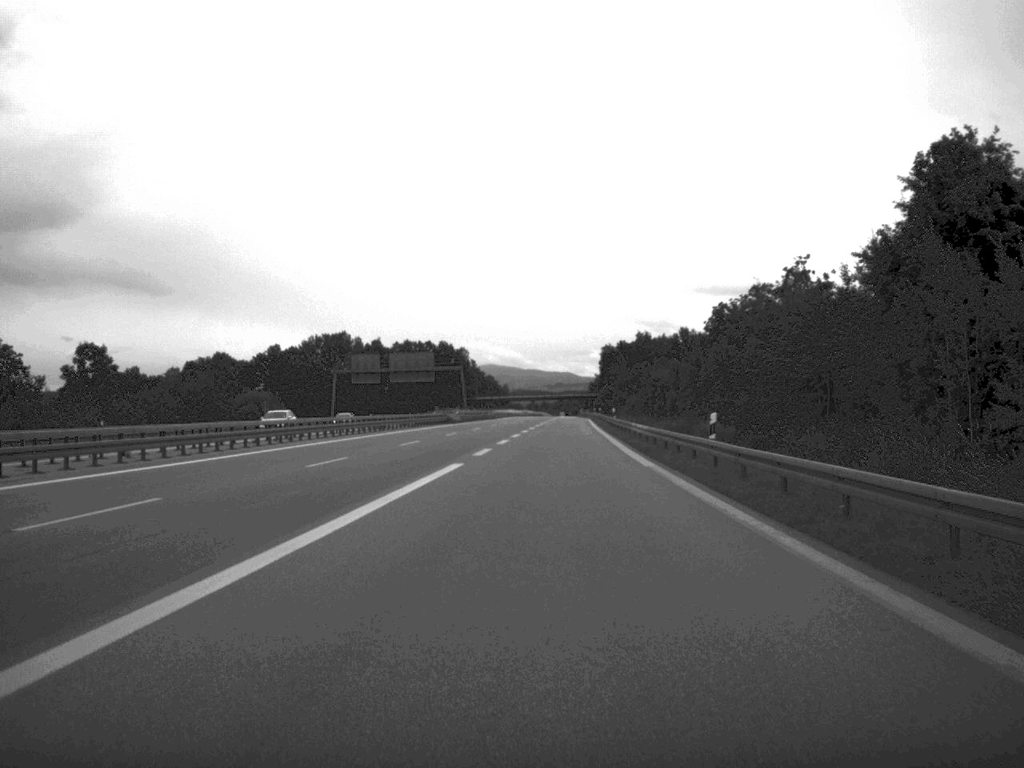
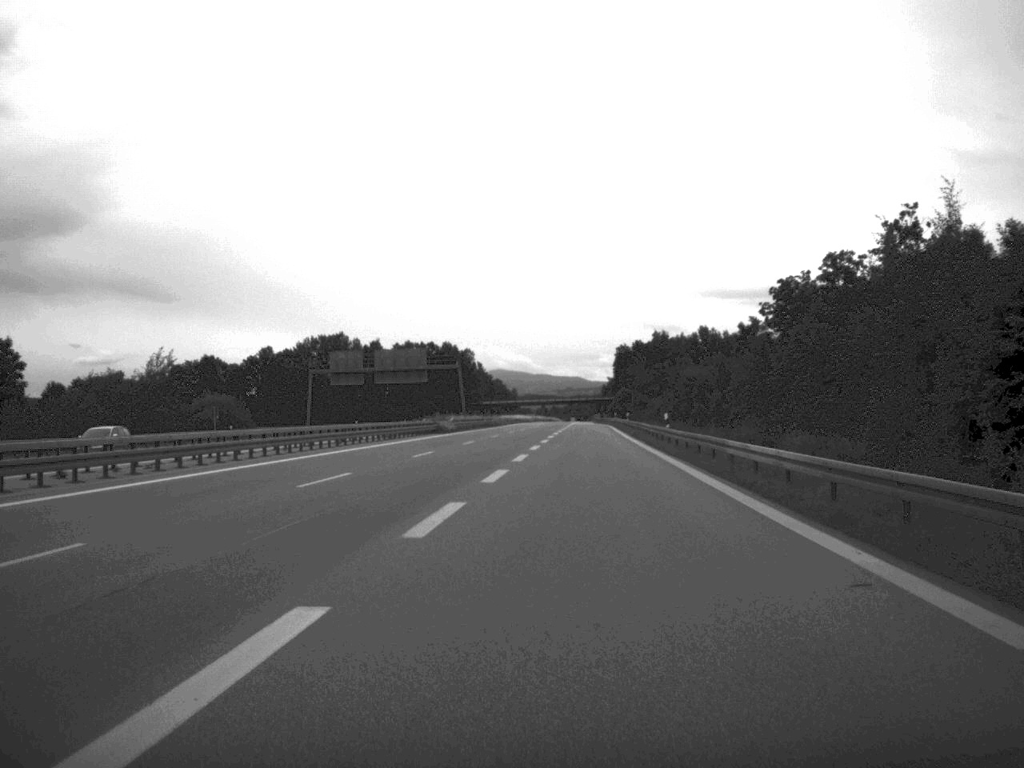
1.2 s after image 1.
(0.0, +24.2) m; -1°
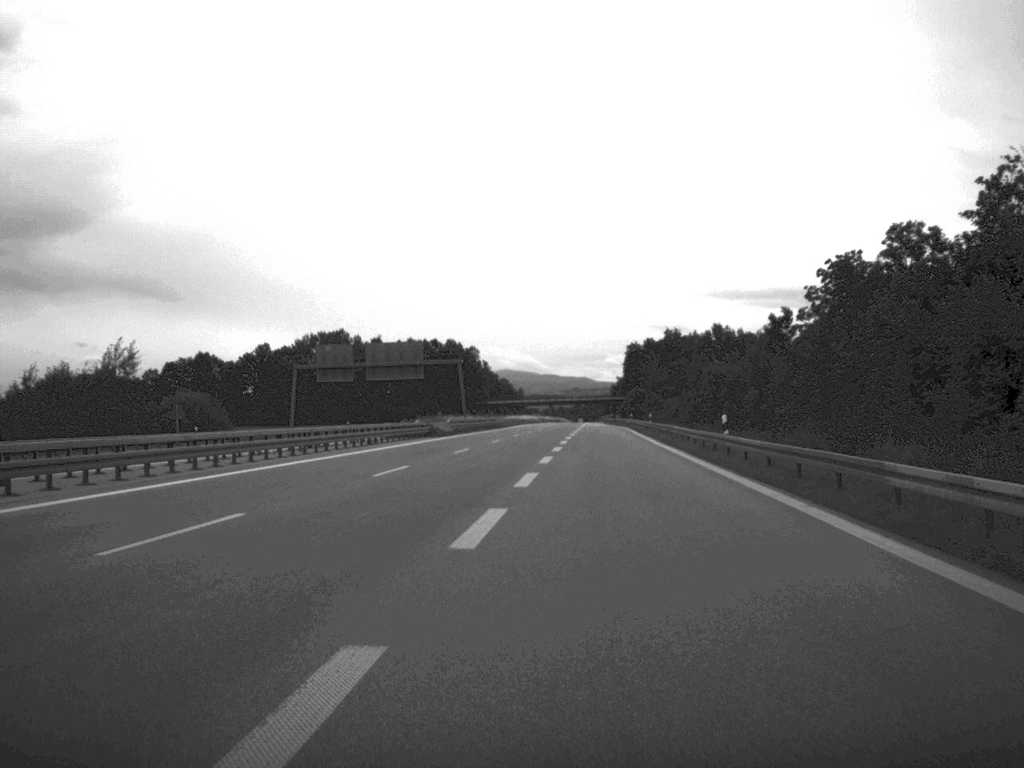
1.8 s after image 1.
(-0.1, +13.2) m; 0°
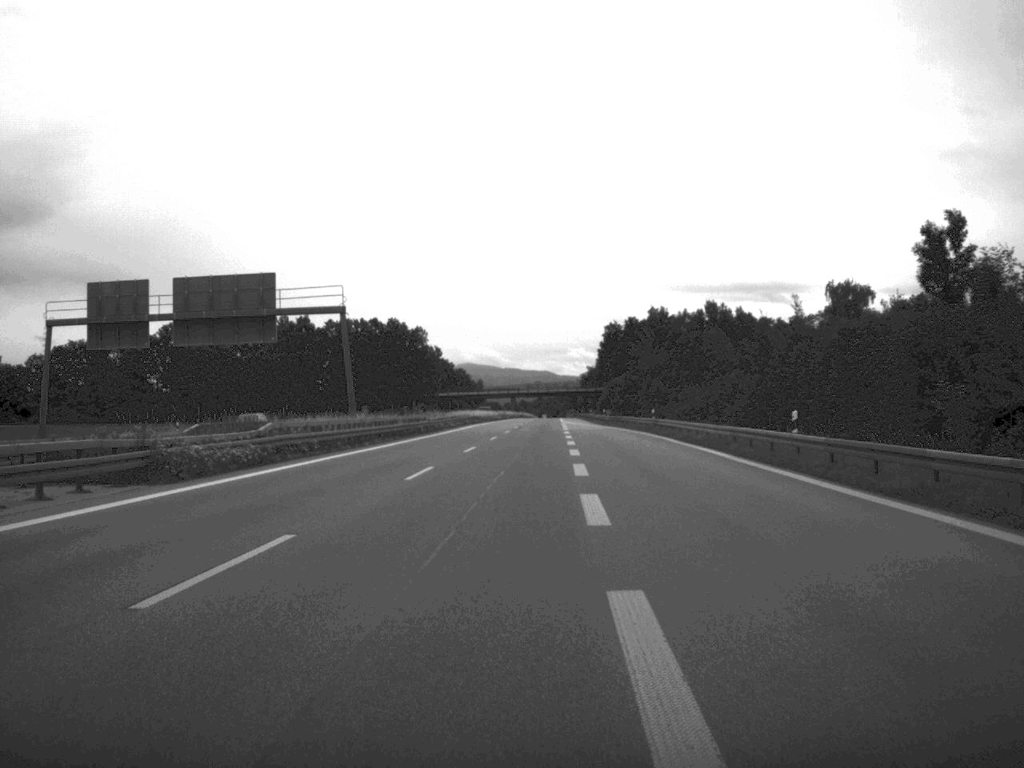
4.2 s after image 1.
(+0.8, +56.8) m; +2°
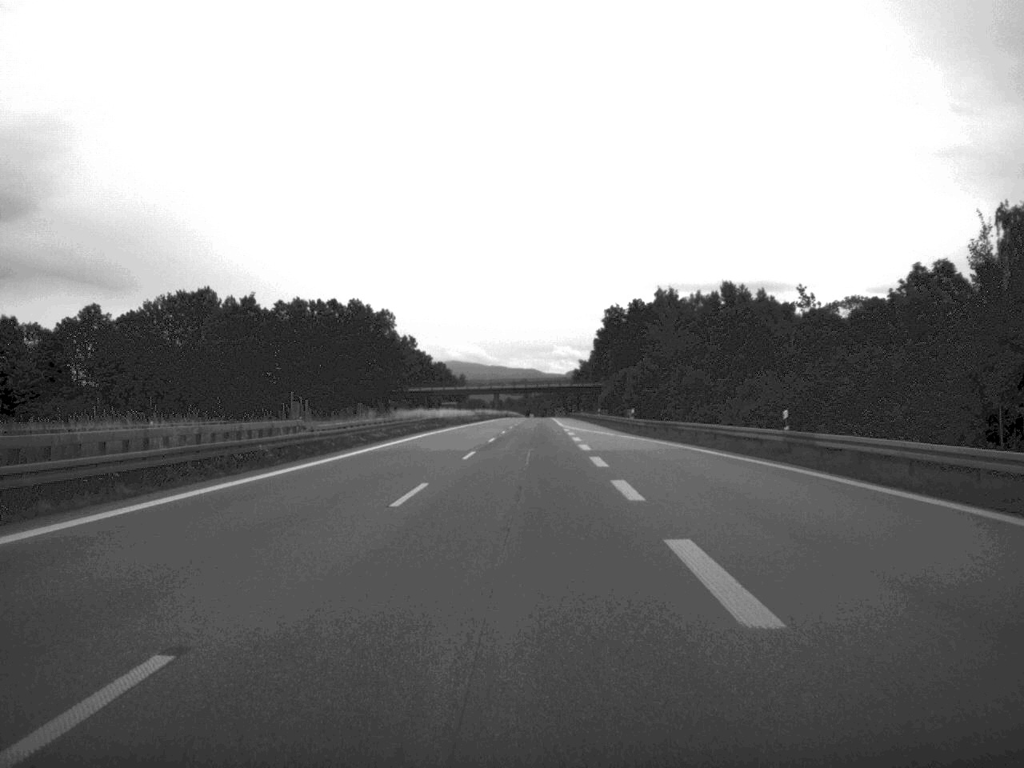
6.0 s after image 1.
(+0.1, +43.2) m; +1°
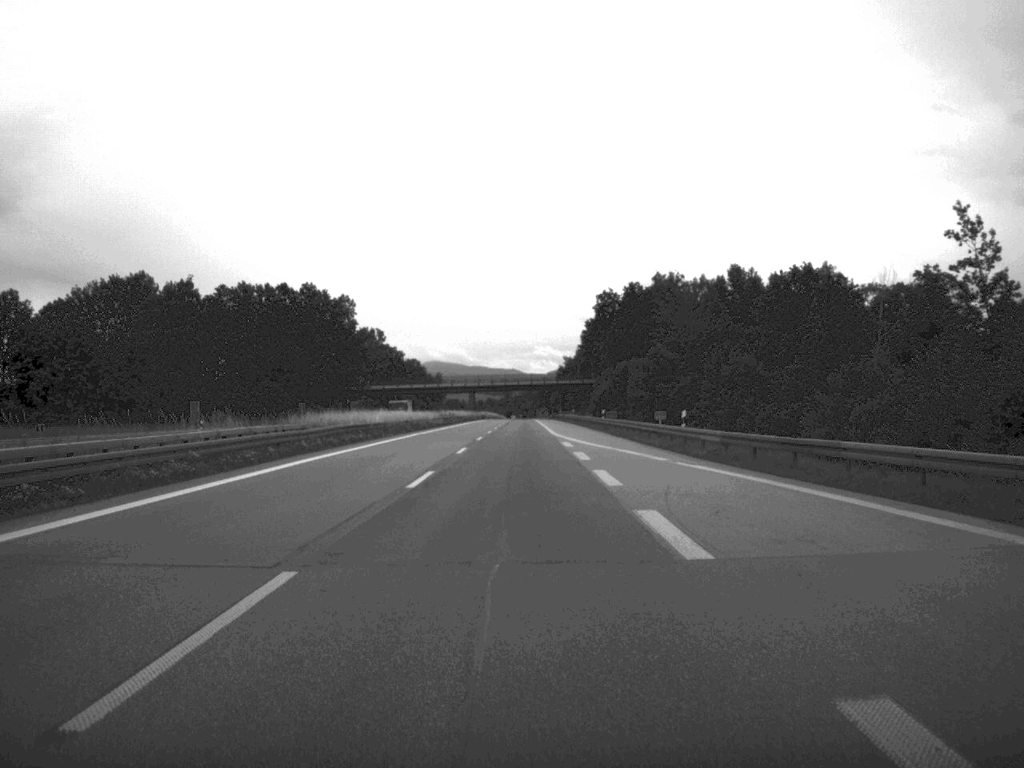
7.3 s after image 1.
(+0.2, +31.7) m; +1°
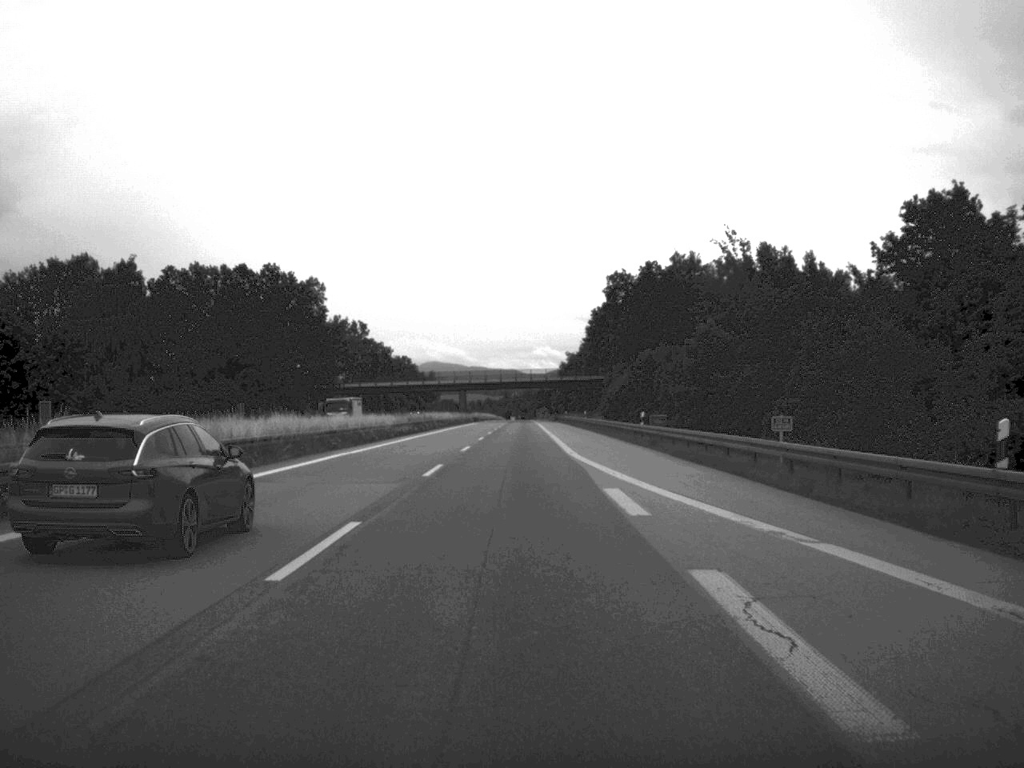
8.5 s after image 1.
(0.0, +30.0) m; 0°
